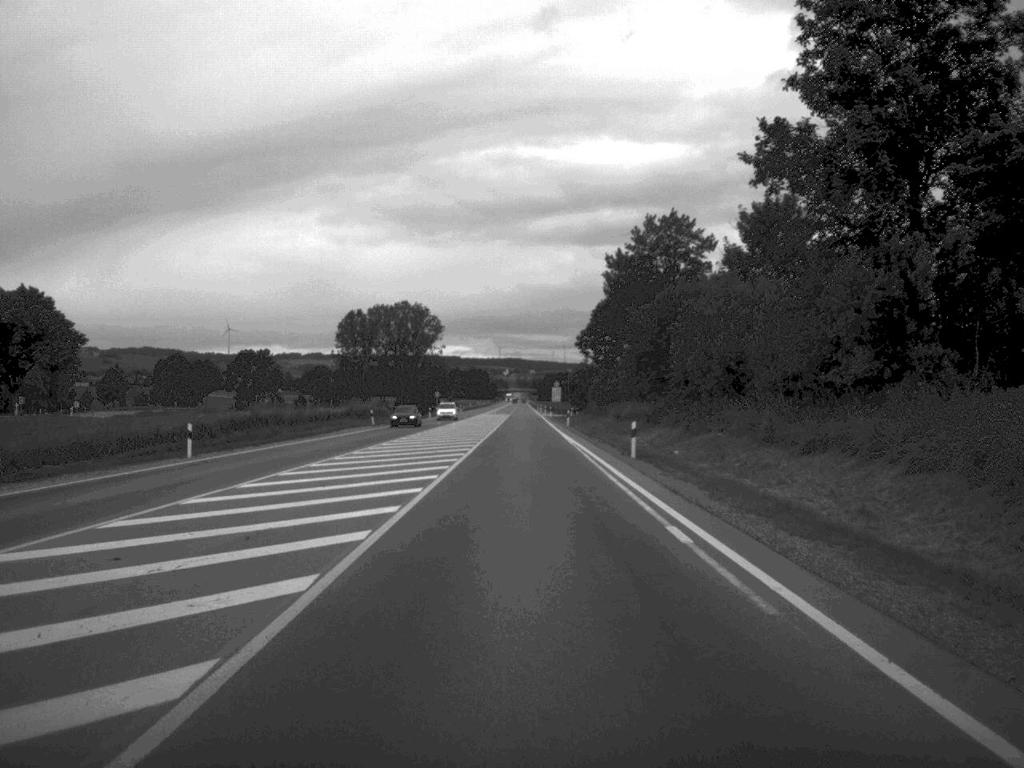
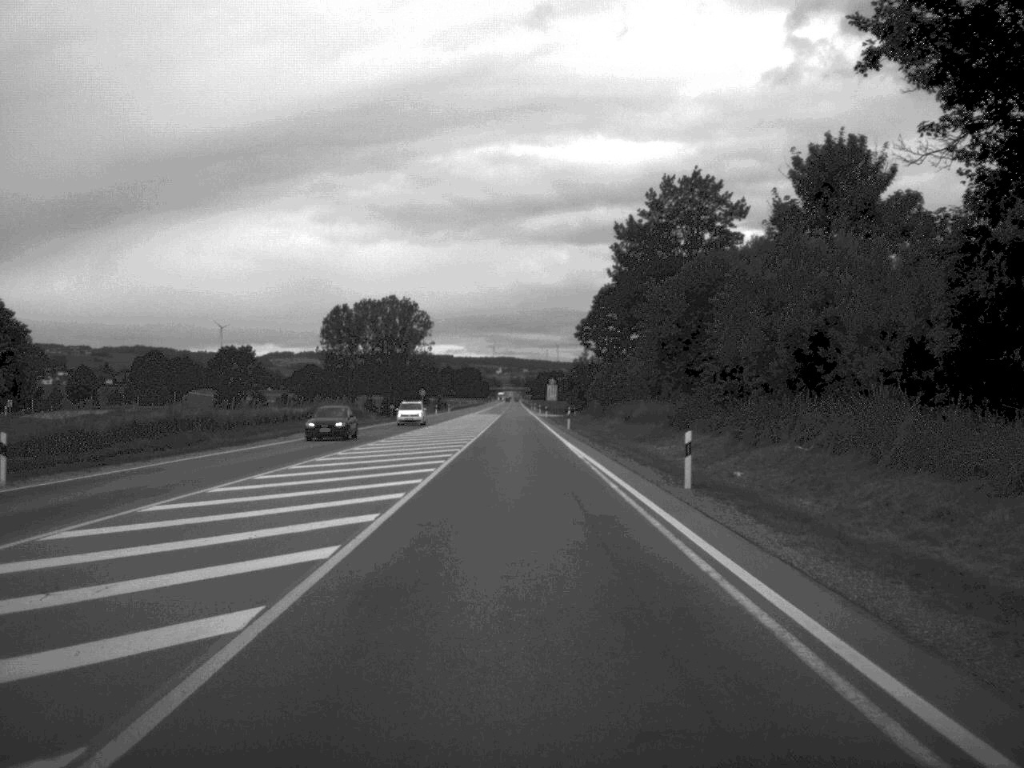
(0.0, +13.8) m; 0°
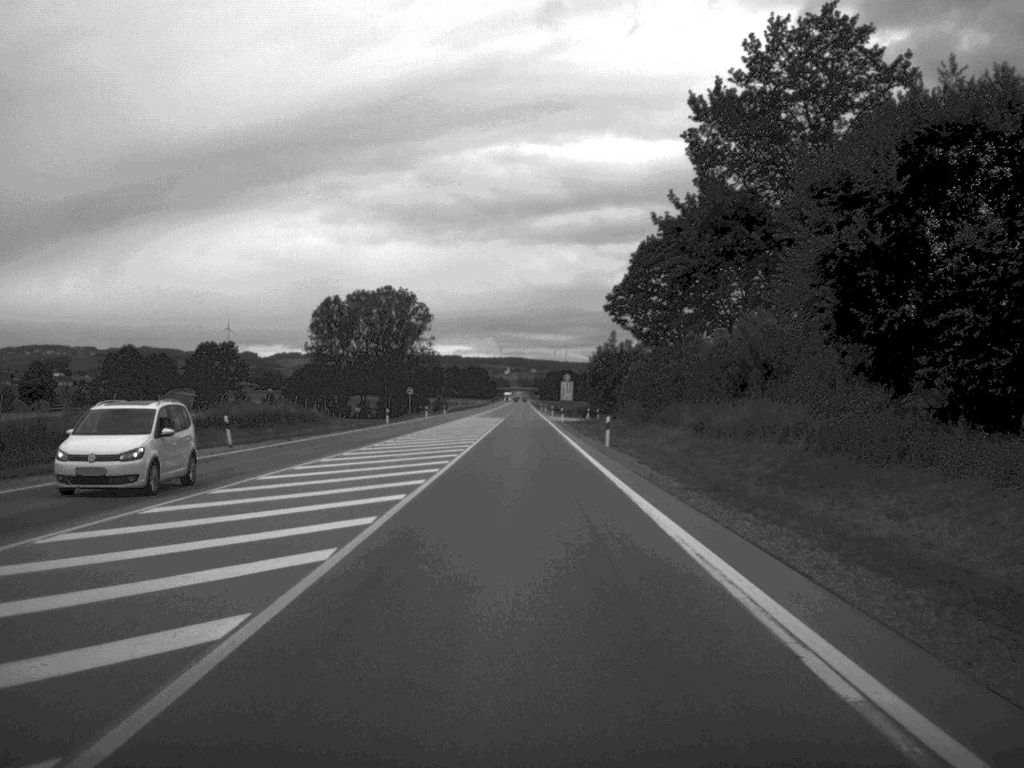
(-0.1, +28.4) m; 0°
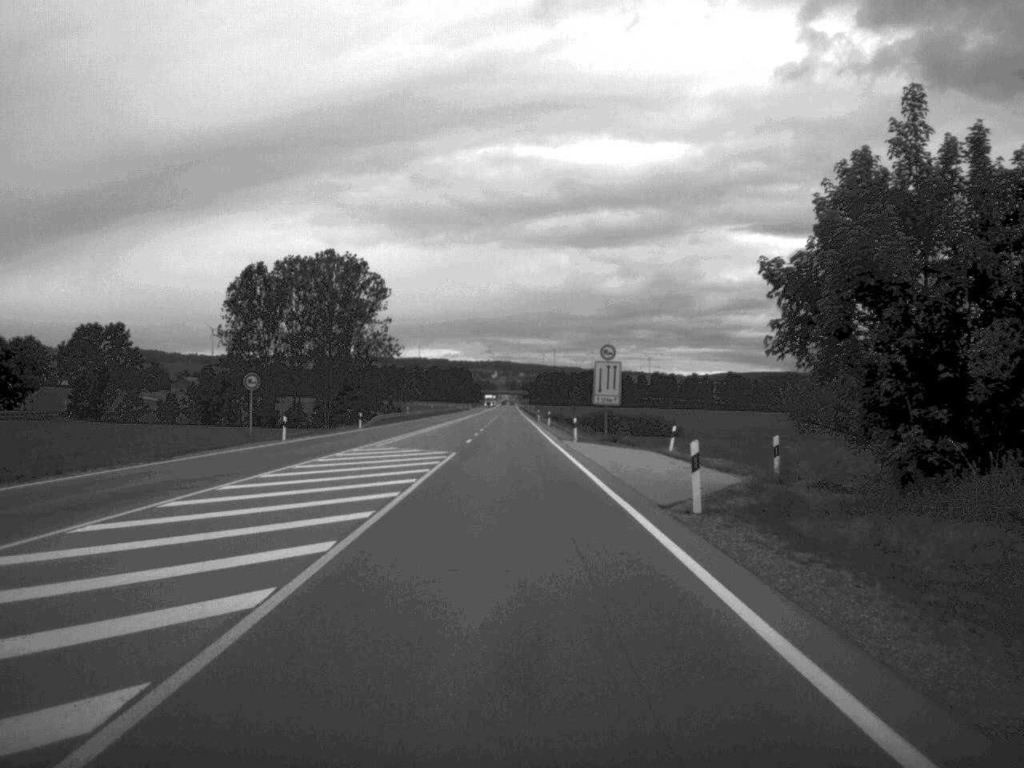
(0.0, +75.4) m; 0°
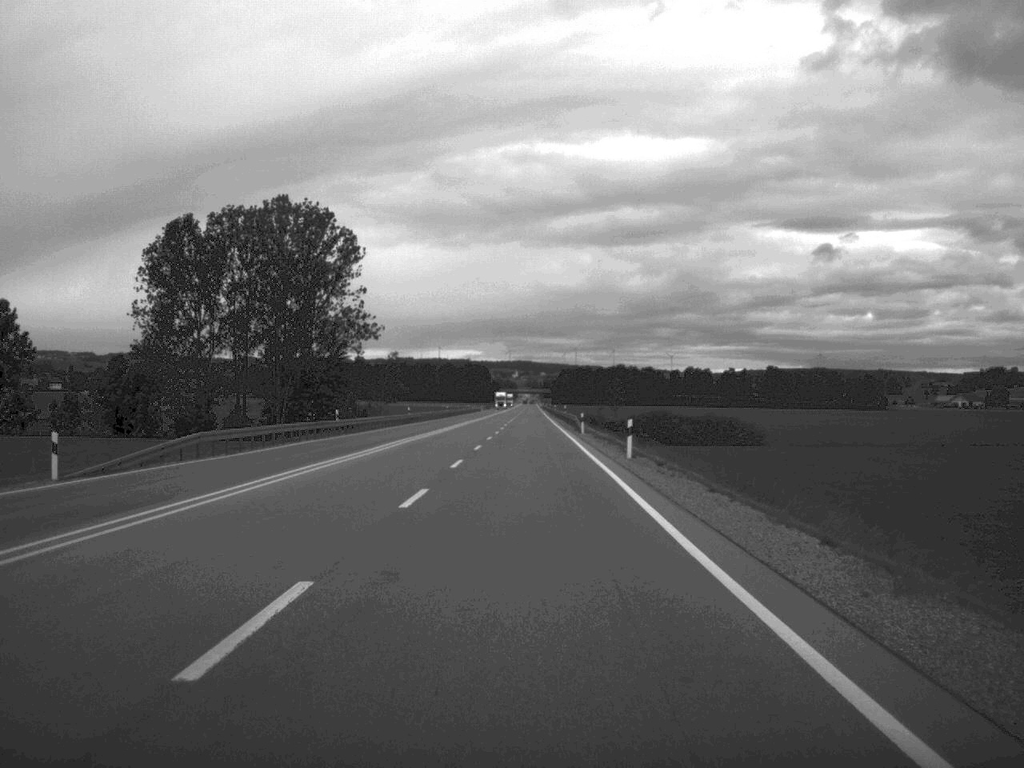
(-0.6, +59.0) m; -1°
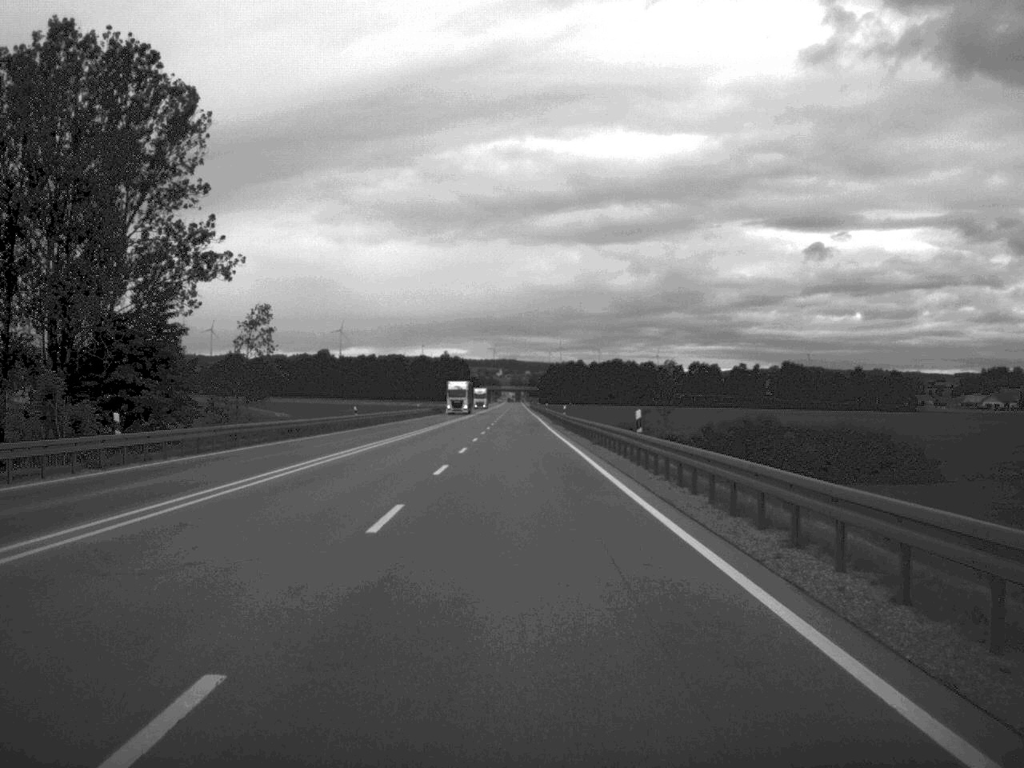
(+0.1, +75.6) m; 0°
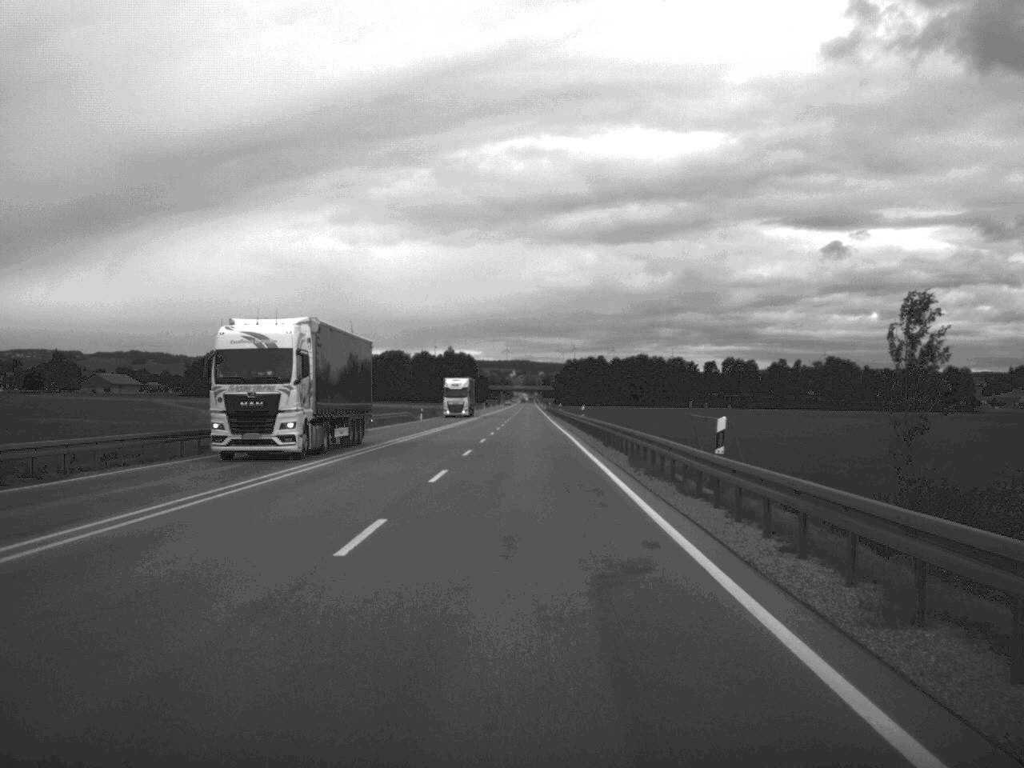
(-0.2, +62.0) m; -1°
